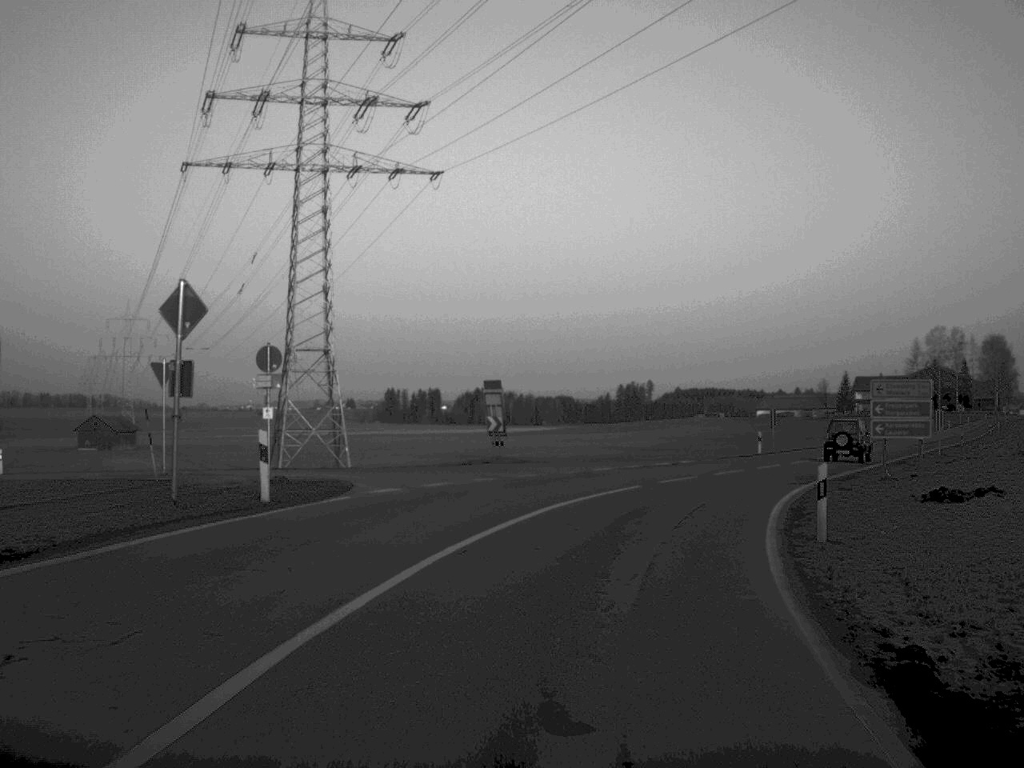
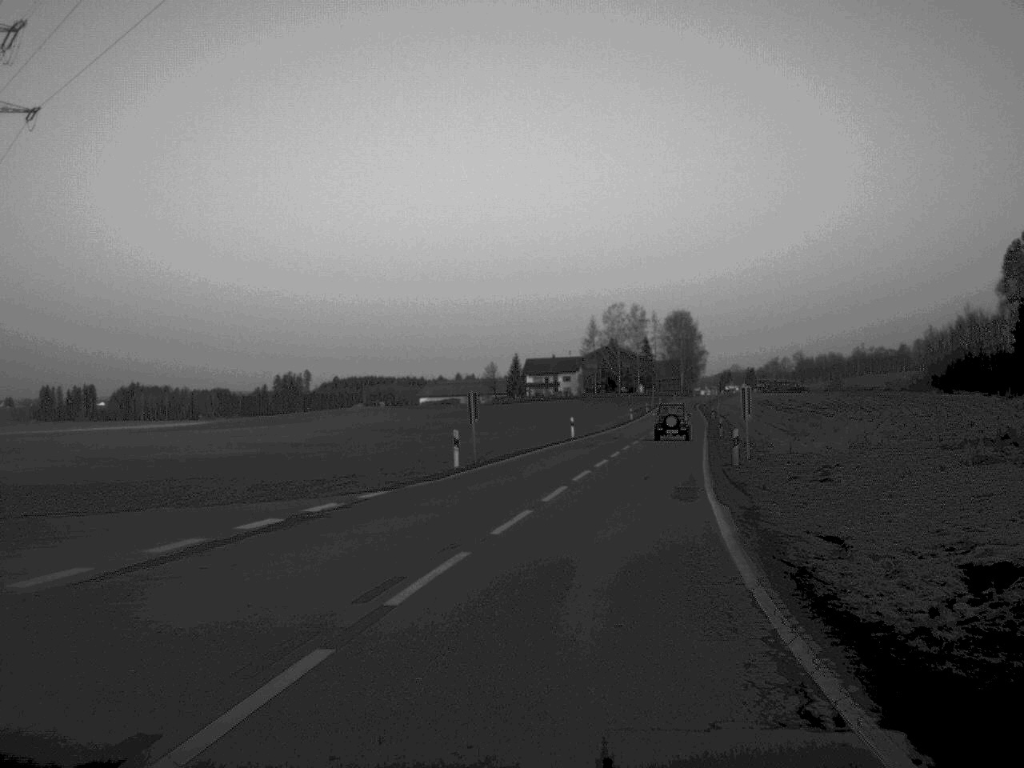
(+3.2, +24.2) m; +15°
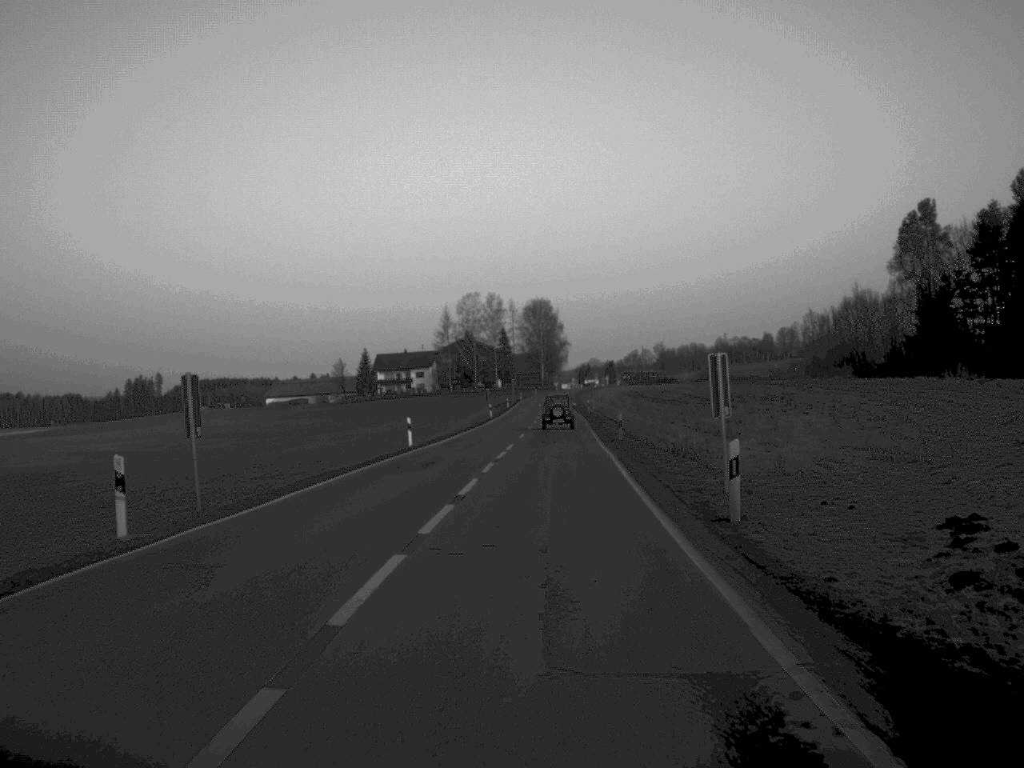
(+1.2, +18.9) m; +6°
